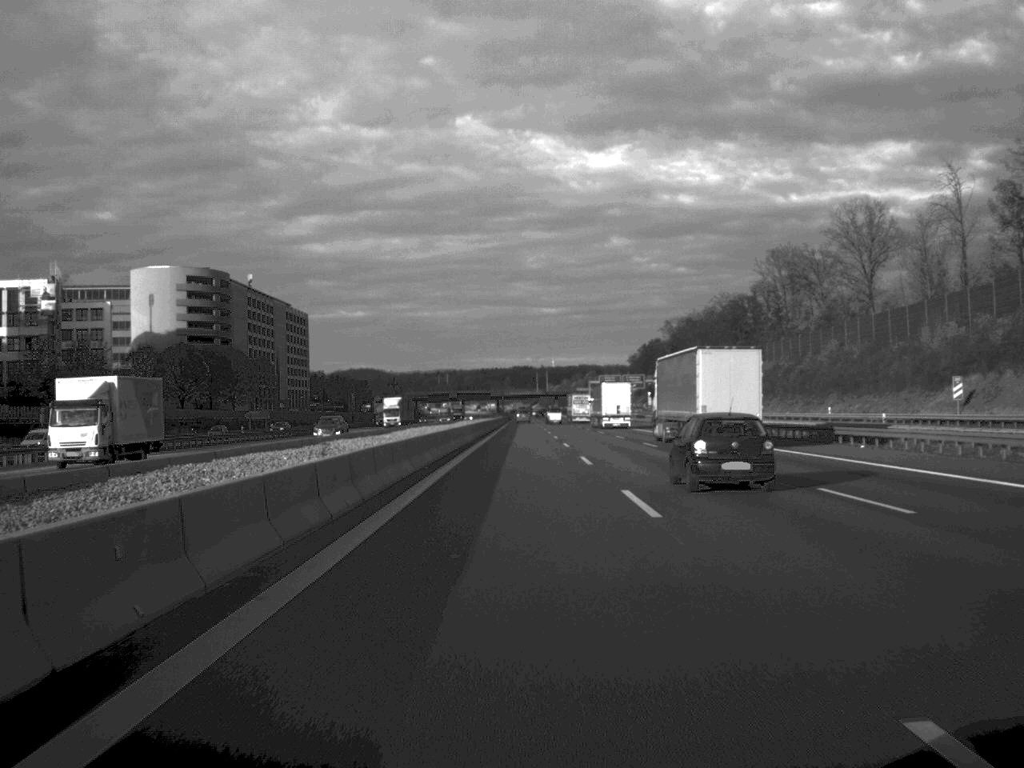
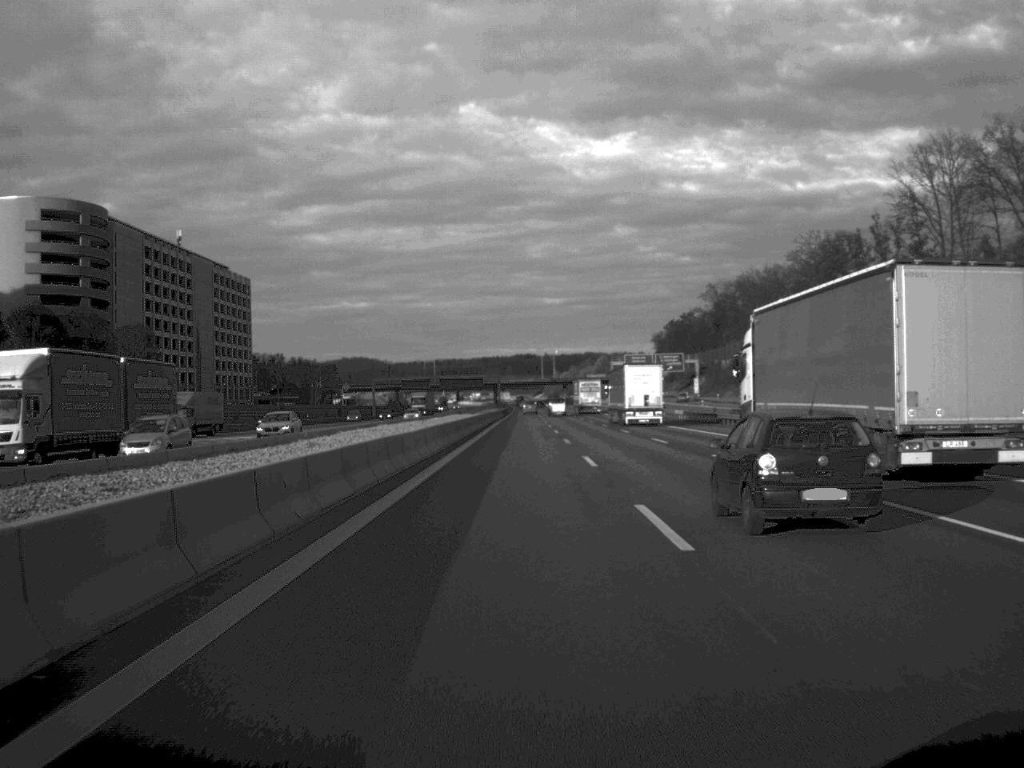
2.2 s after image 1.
(0.0, +76.6) m; 0°
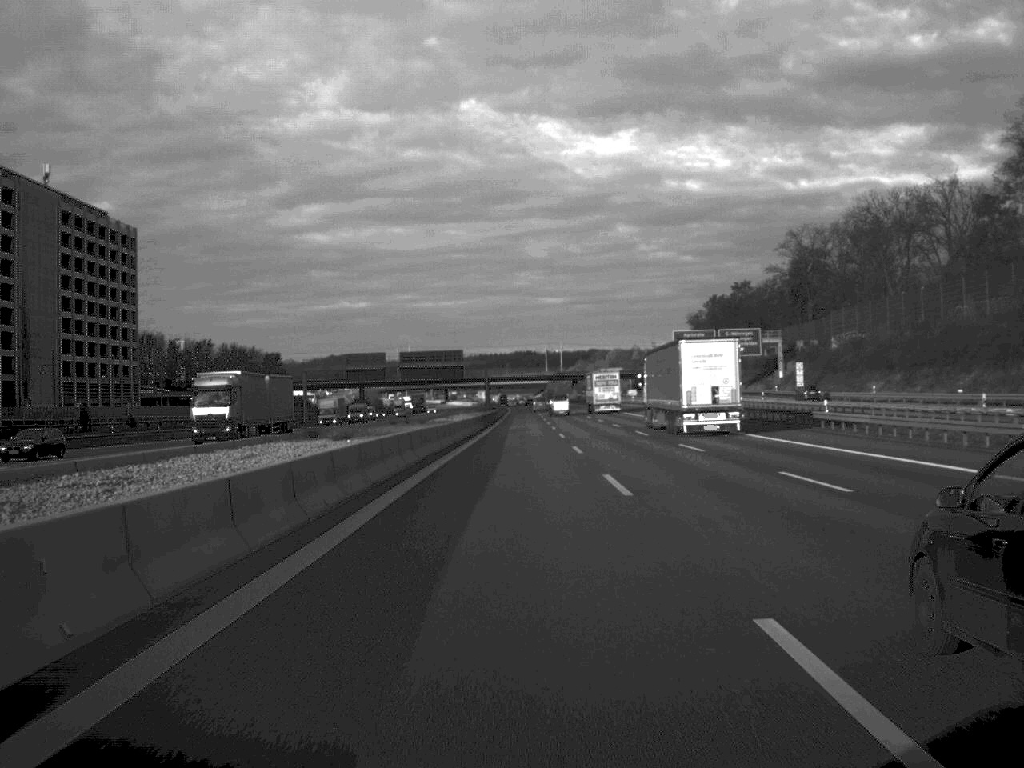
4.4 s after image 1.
(-0.1, +81.6) m; 0°
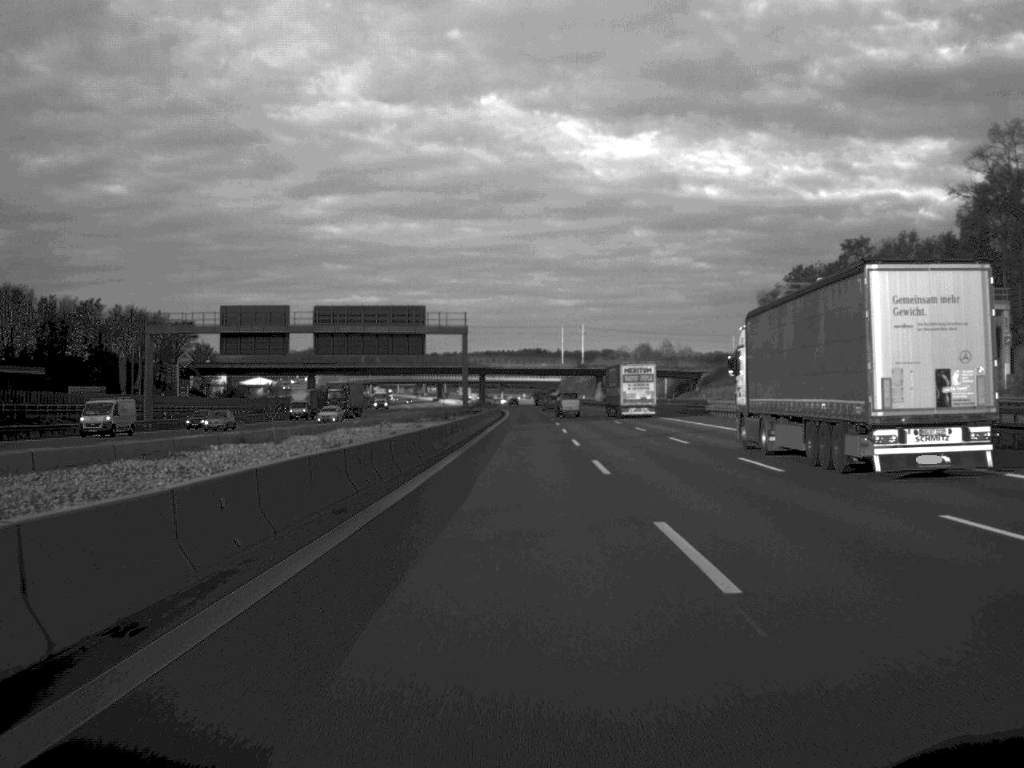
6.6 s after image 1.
(-0.1, +78.9) m; 0°
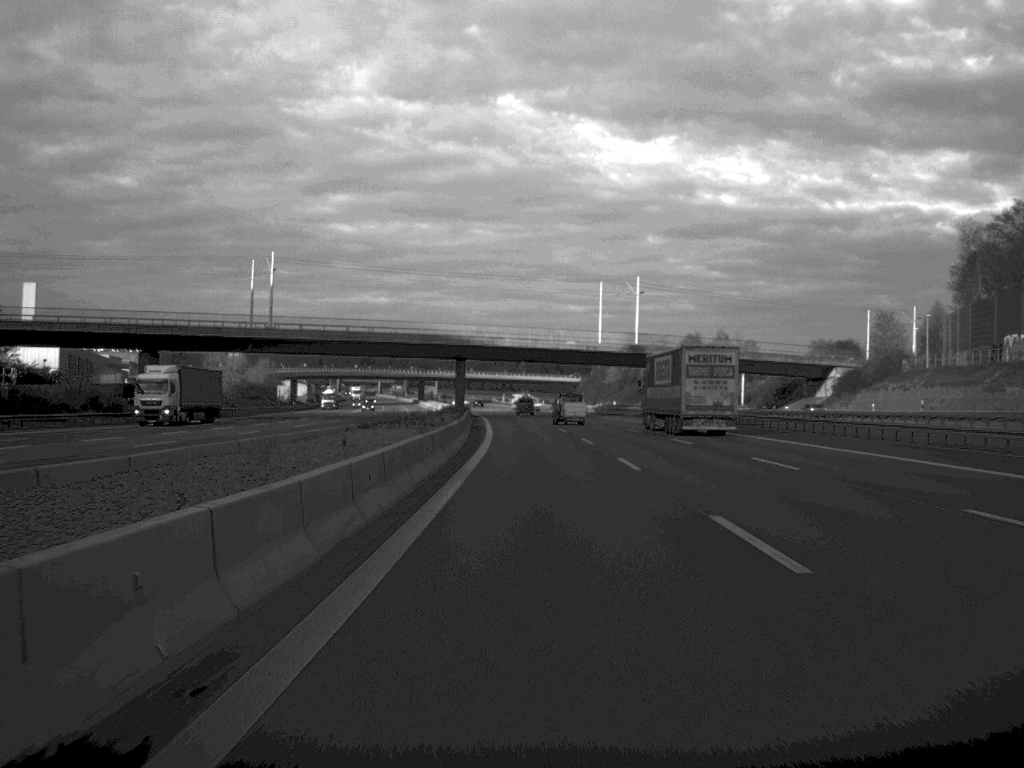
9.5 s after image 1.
(-0.3, +100.1) m; 0°
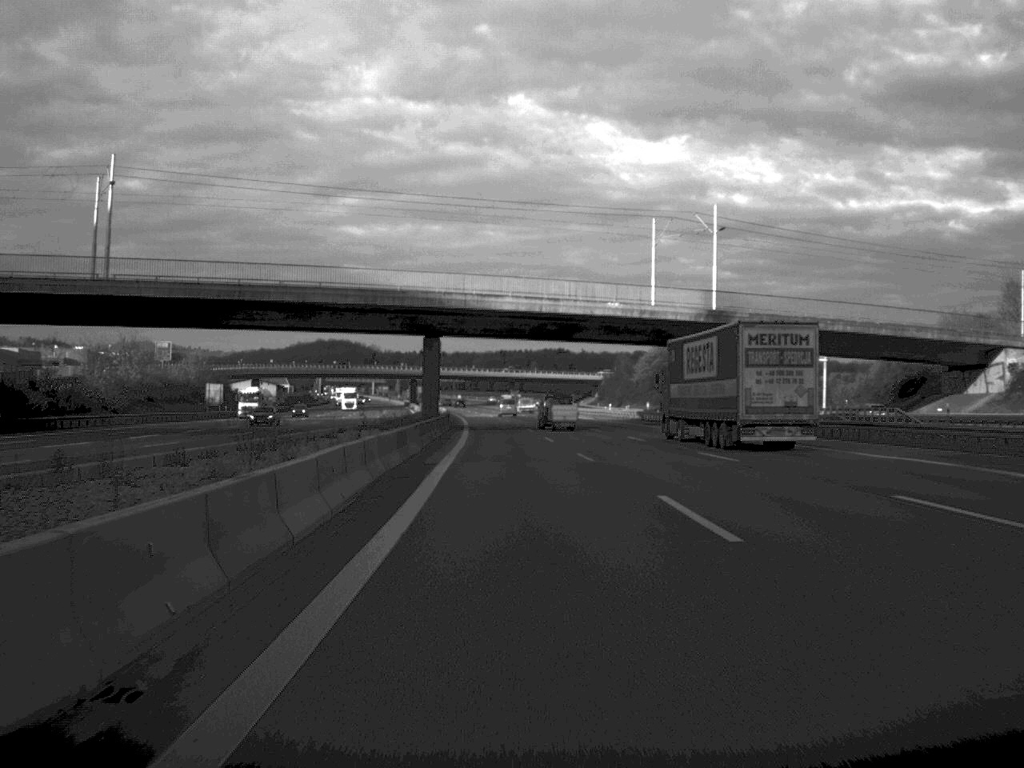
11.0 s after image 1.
(-0.1, +50.9) m; -1°
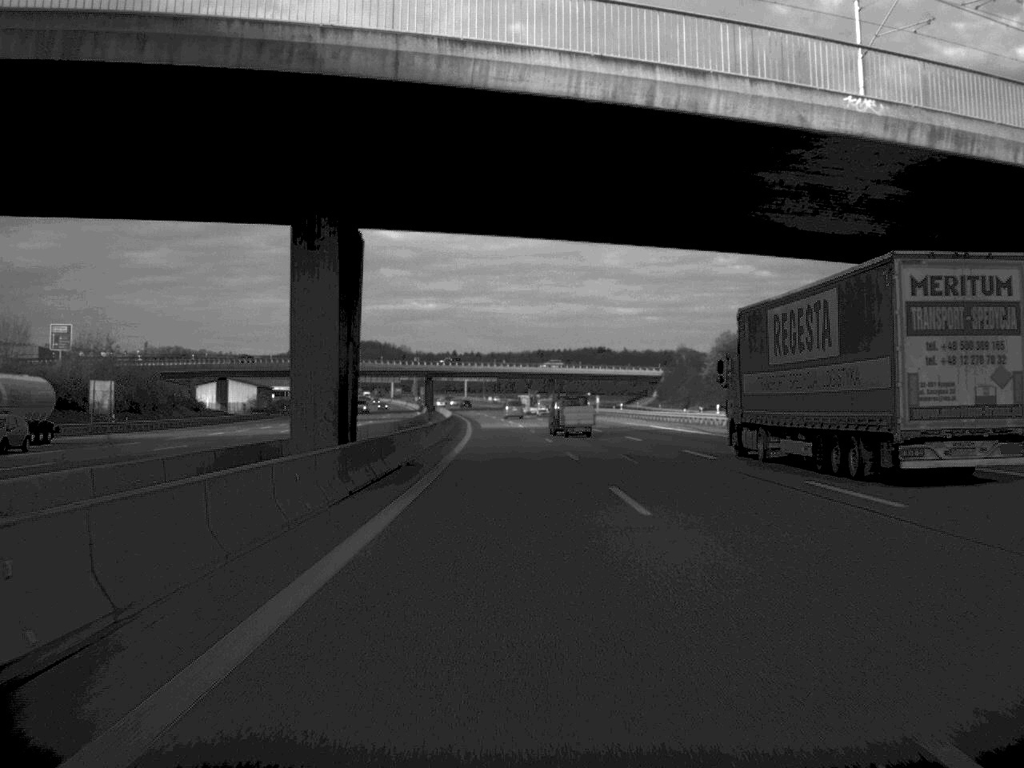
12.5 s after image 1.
(-0.8, +52.2) m; -2°
